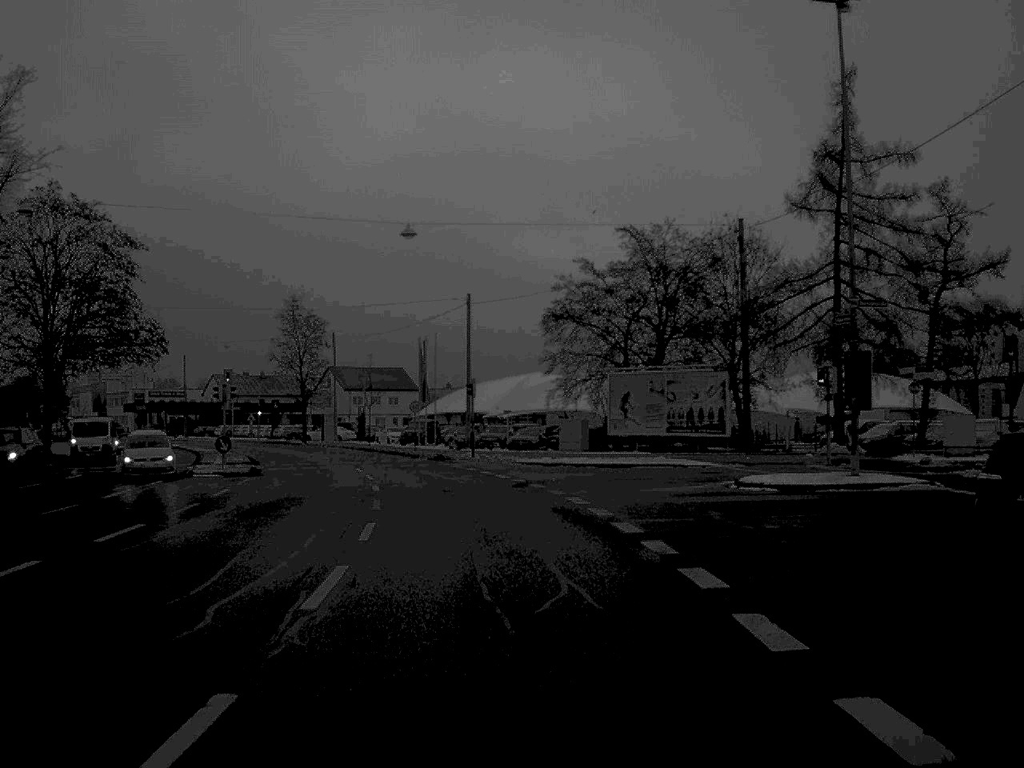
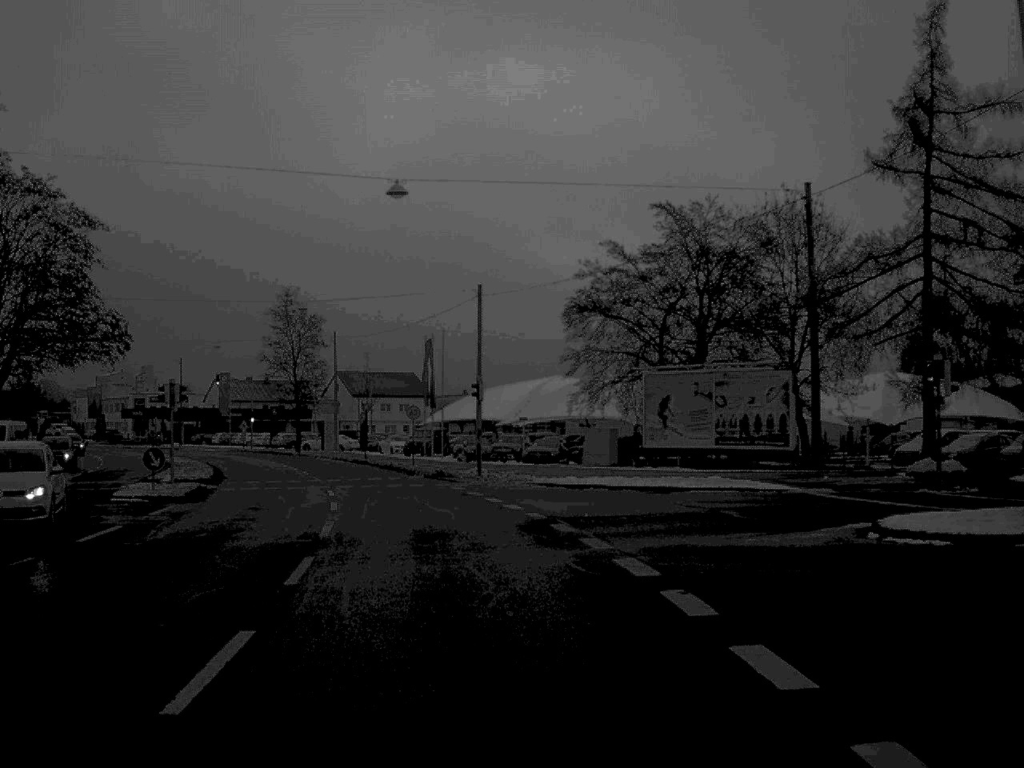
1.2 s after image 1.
(0.0, +9.7) m; -1°
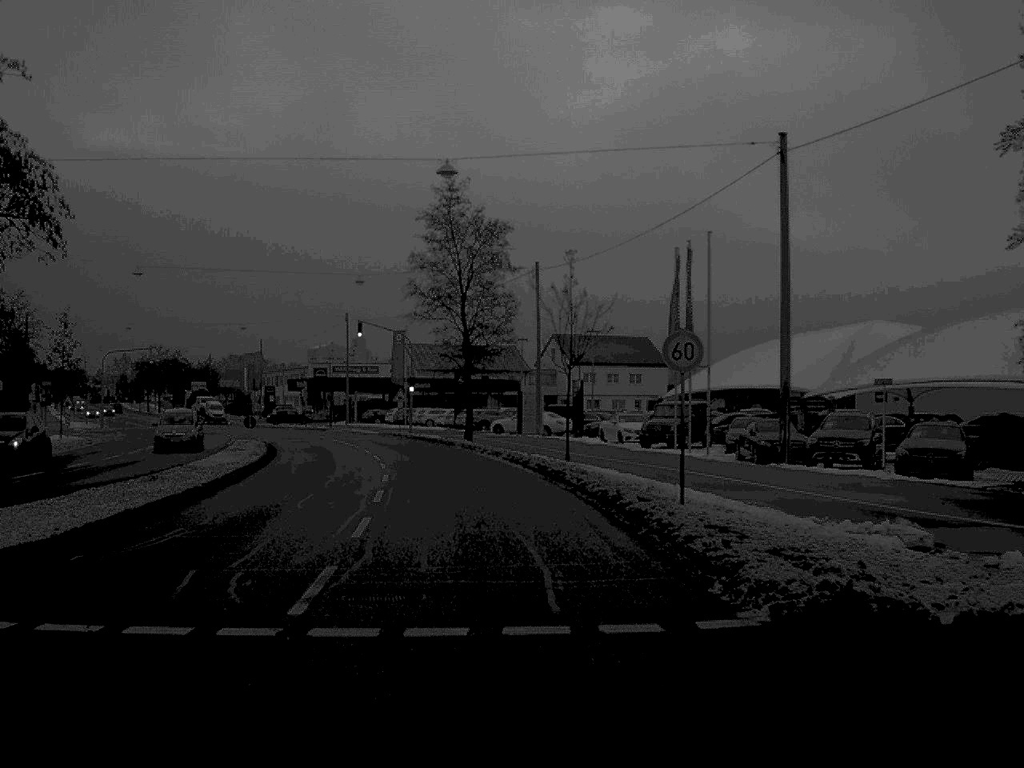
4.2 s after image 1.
(-3.3, +33.6) m; -10°
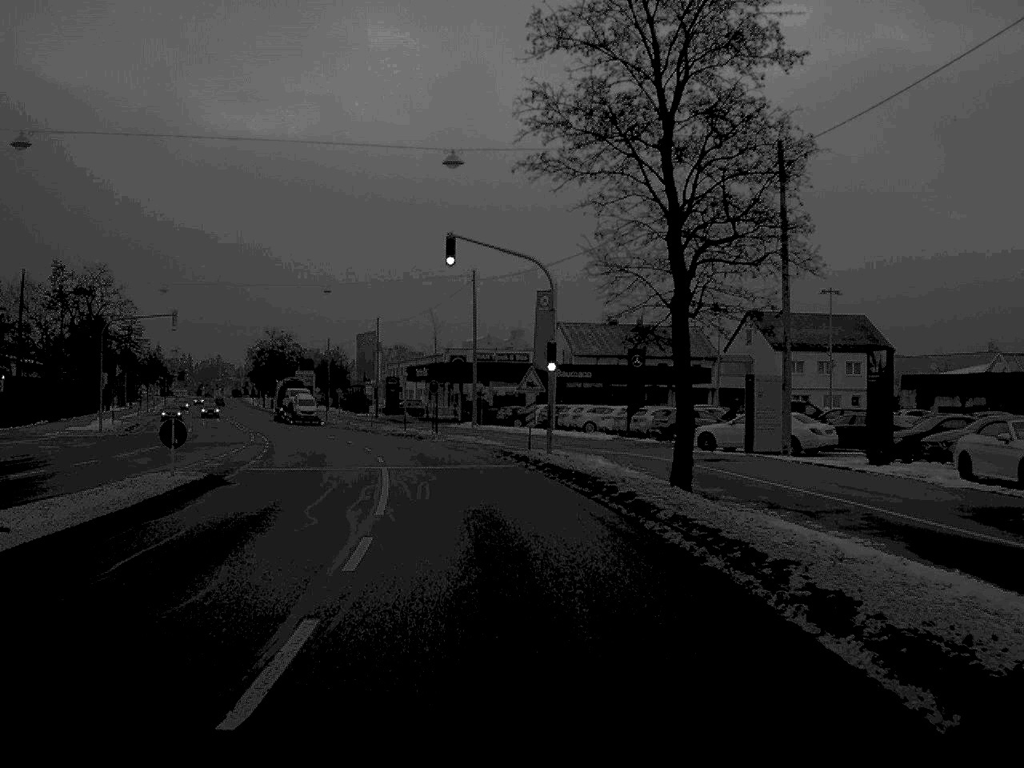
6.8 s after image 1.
(-2.1, +33.3) m; -7°
